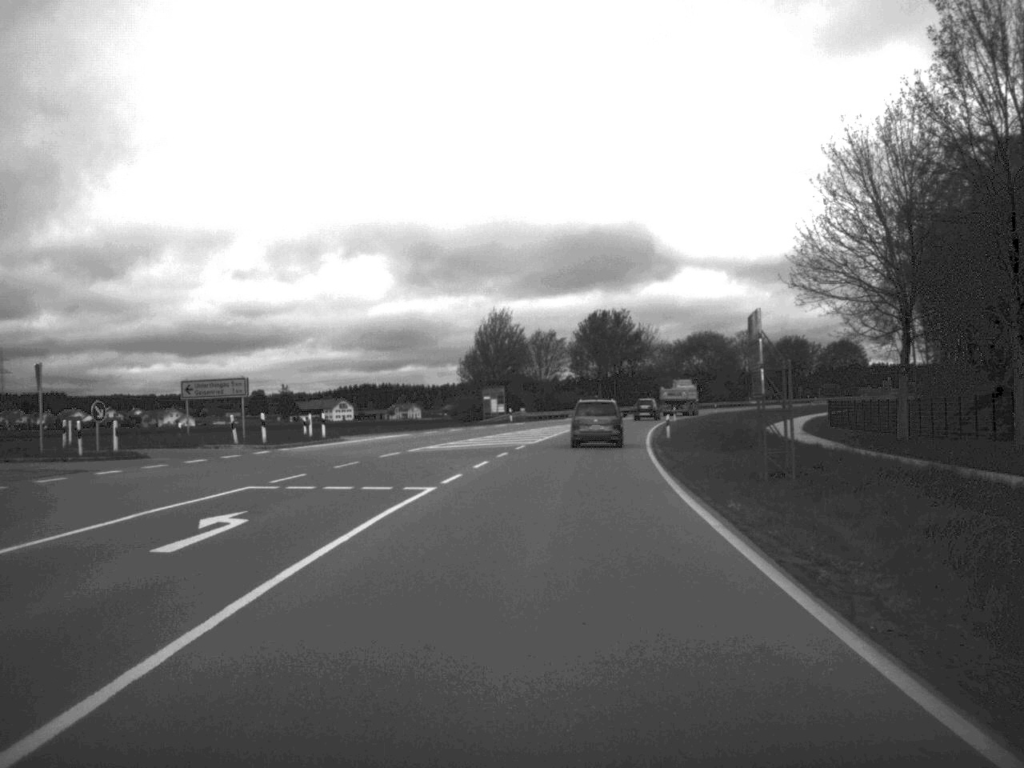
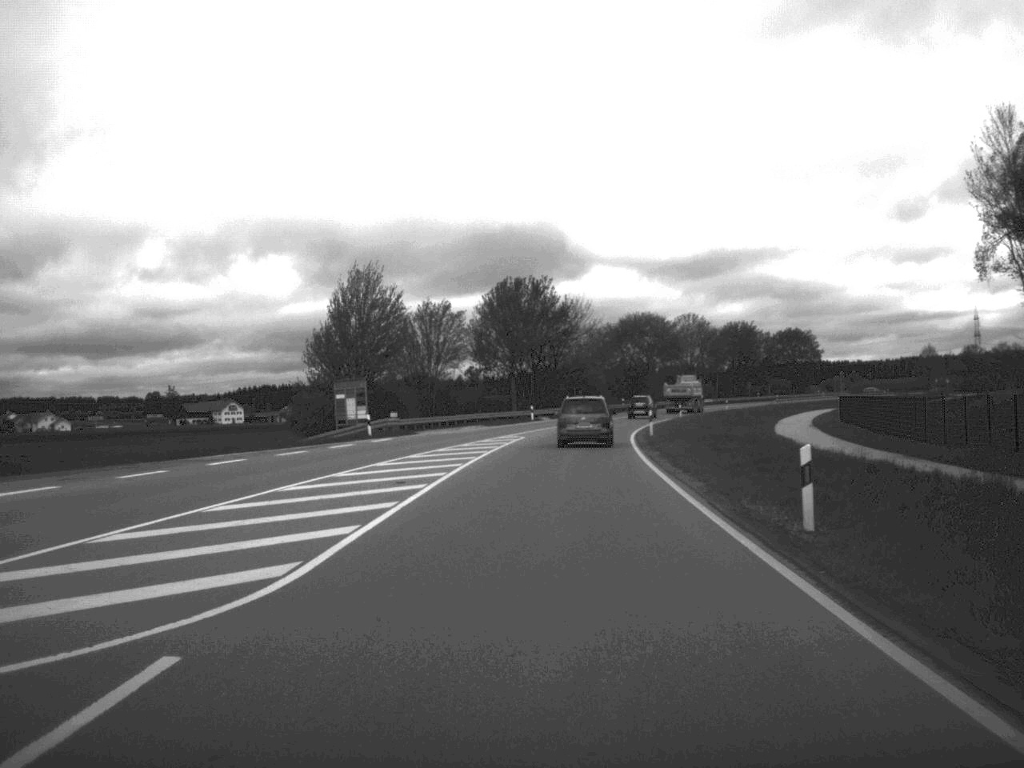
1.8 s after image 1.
(+1.4, +37.2) m; +4°
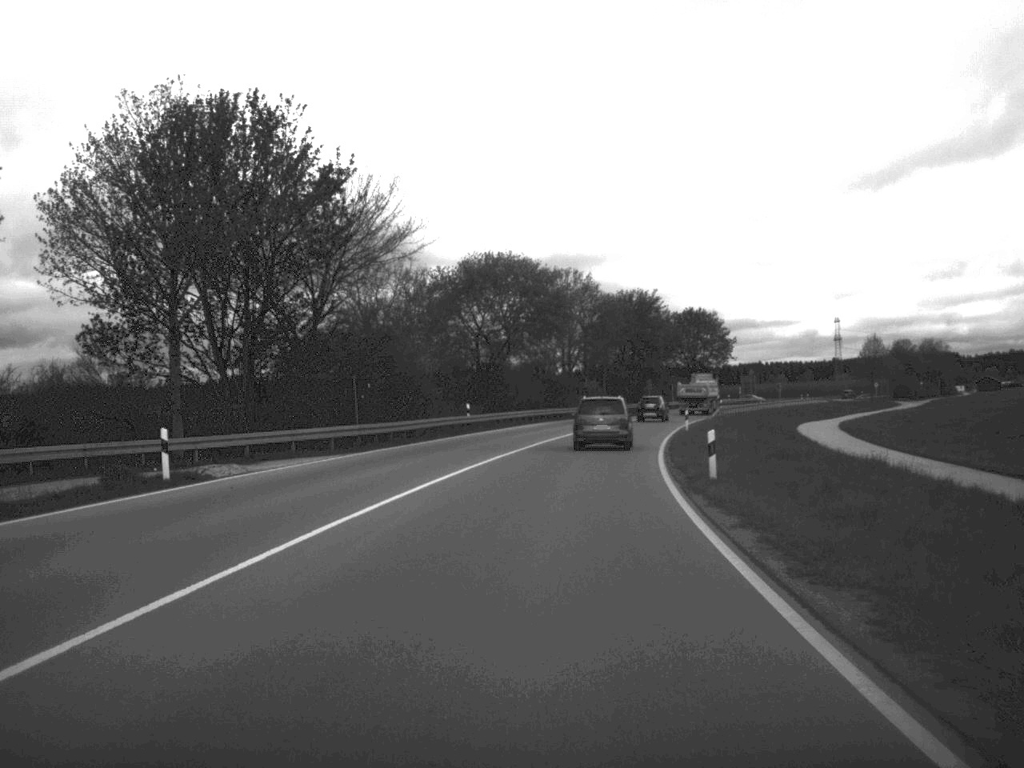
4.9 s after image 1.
(+3.8, +63.4) m; +8°
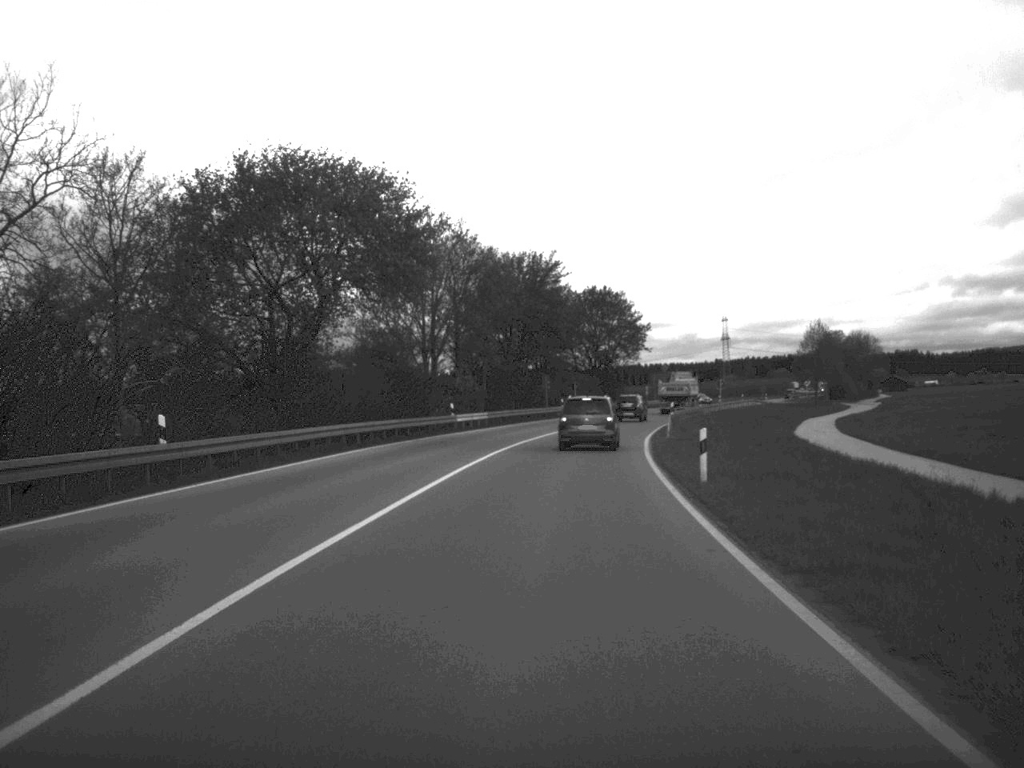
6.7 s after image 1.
(+1.7, +34.9) m; +5°
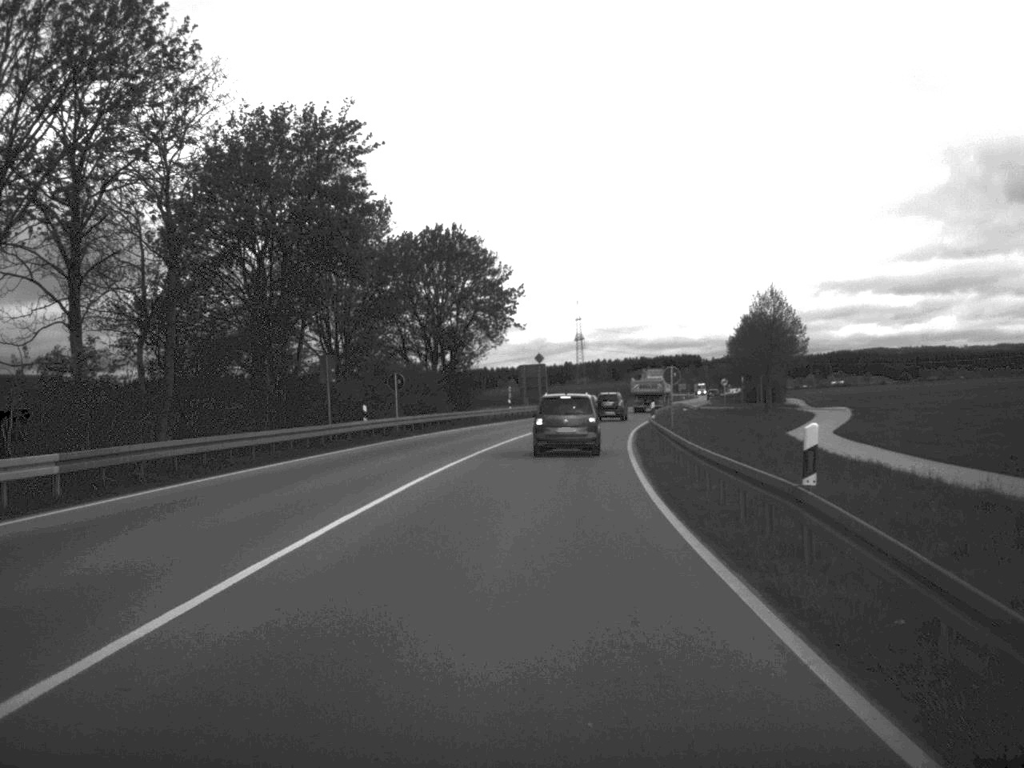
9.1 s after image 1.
(+2.7, +47.7) m; +7°
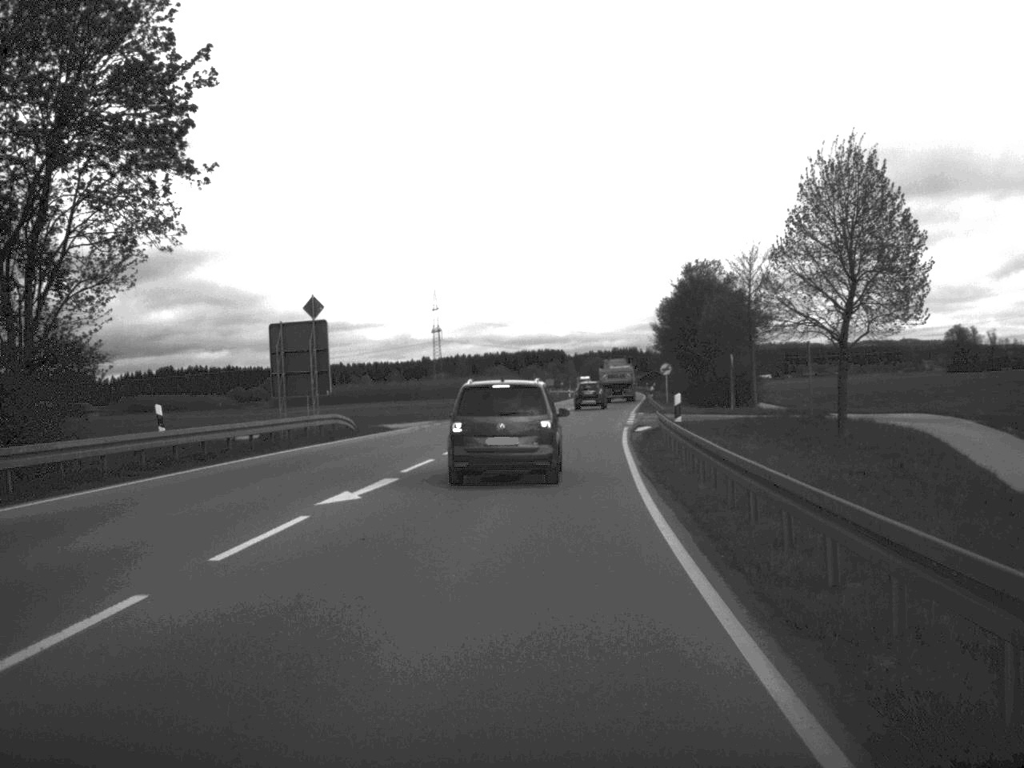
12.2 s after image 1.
(+3.2, +55.5) m; +6°
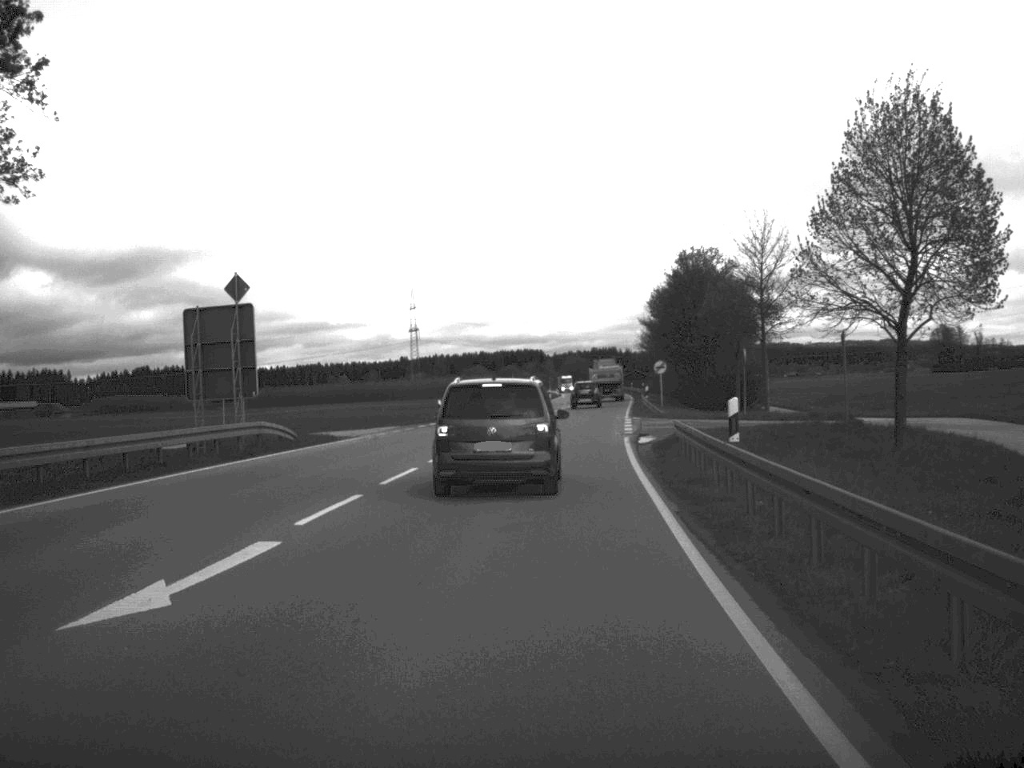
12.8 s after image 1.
(+0.1, +8.8) m; +1°
